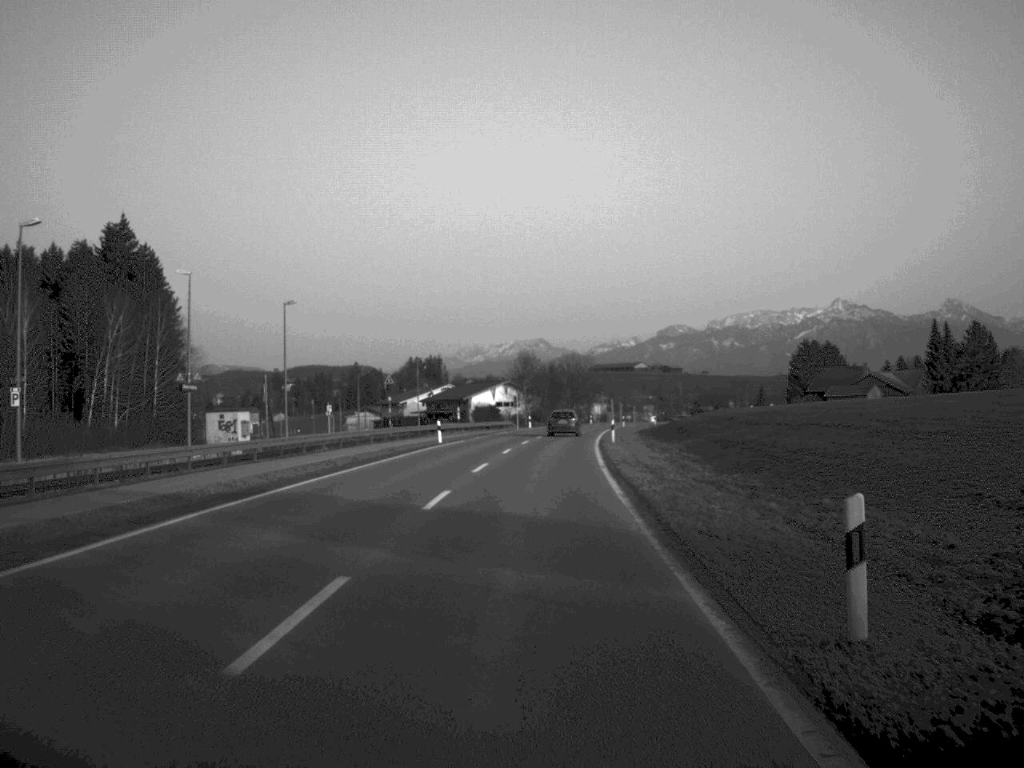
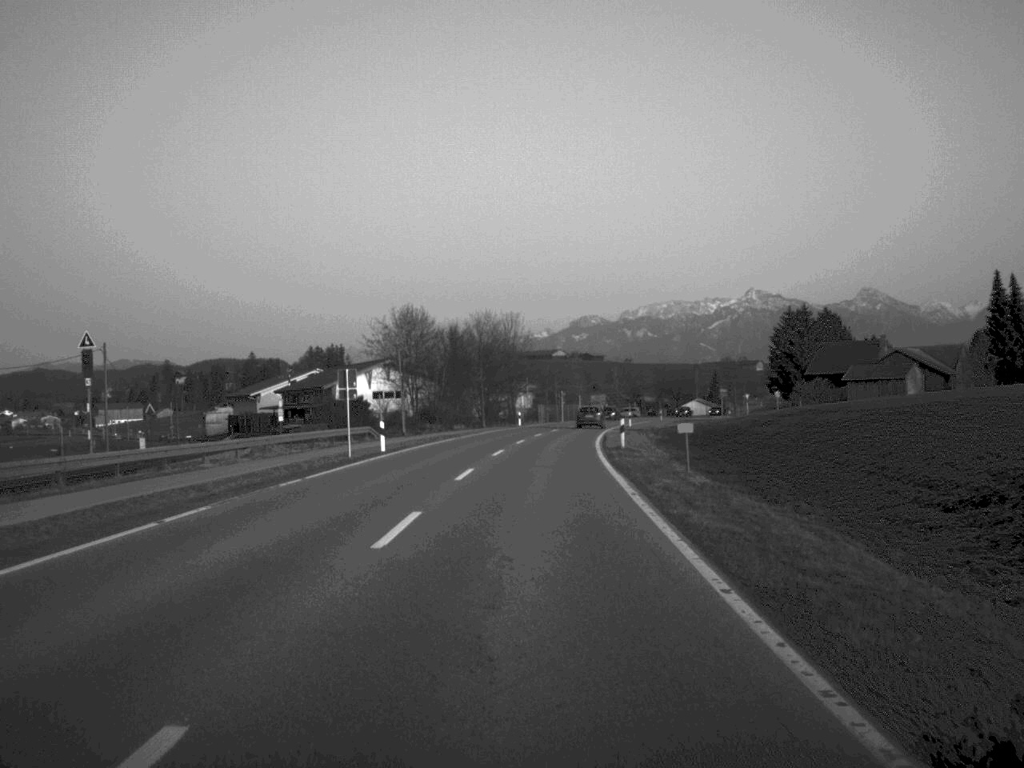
(+2.1, +65.5) m; +4°
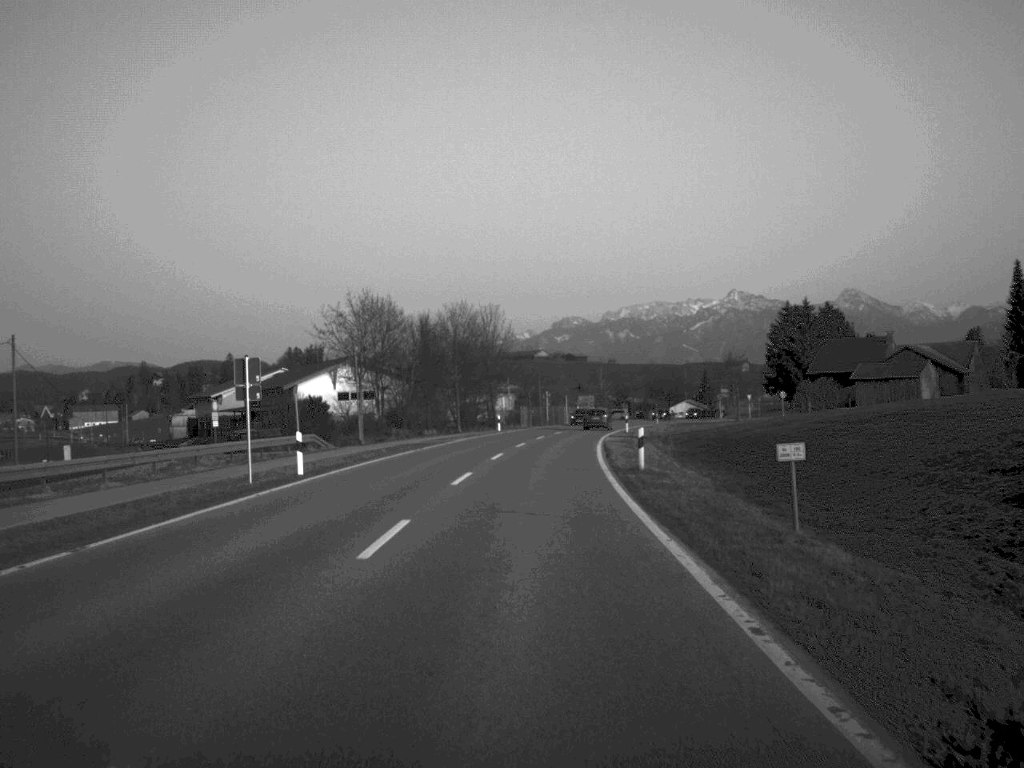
(+0.1, +12.6) m; +1°
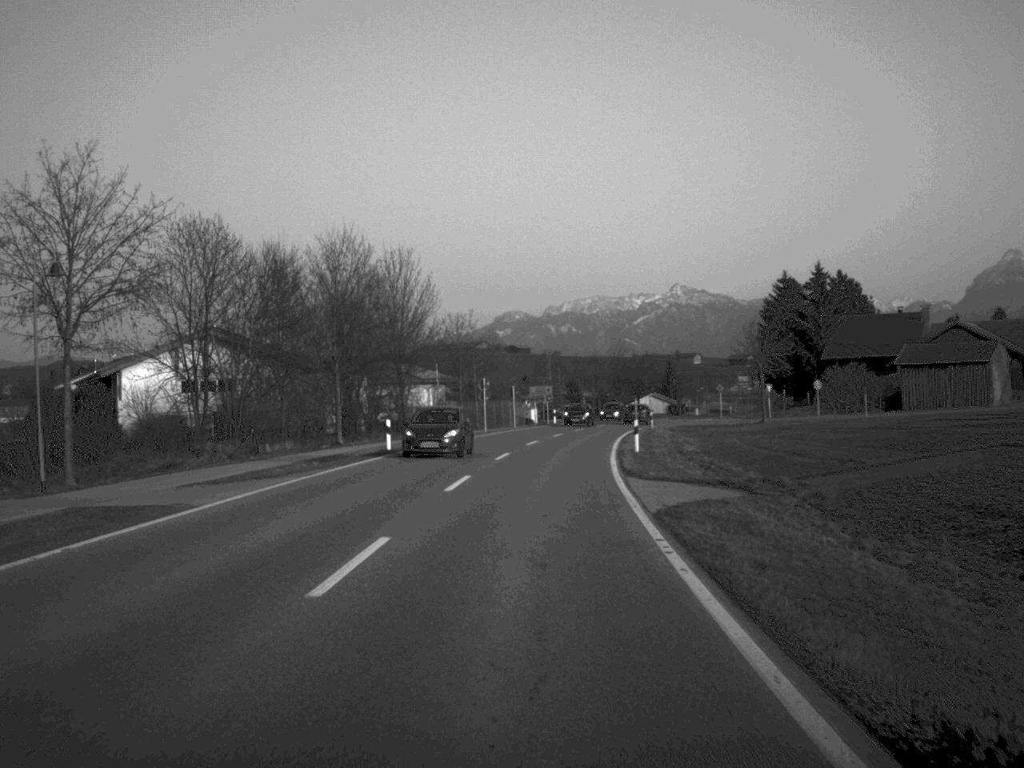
(+0.8, +38.2) m; +3°
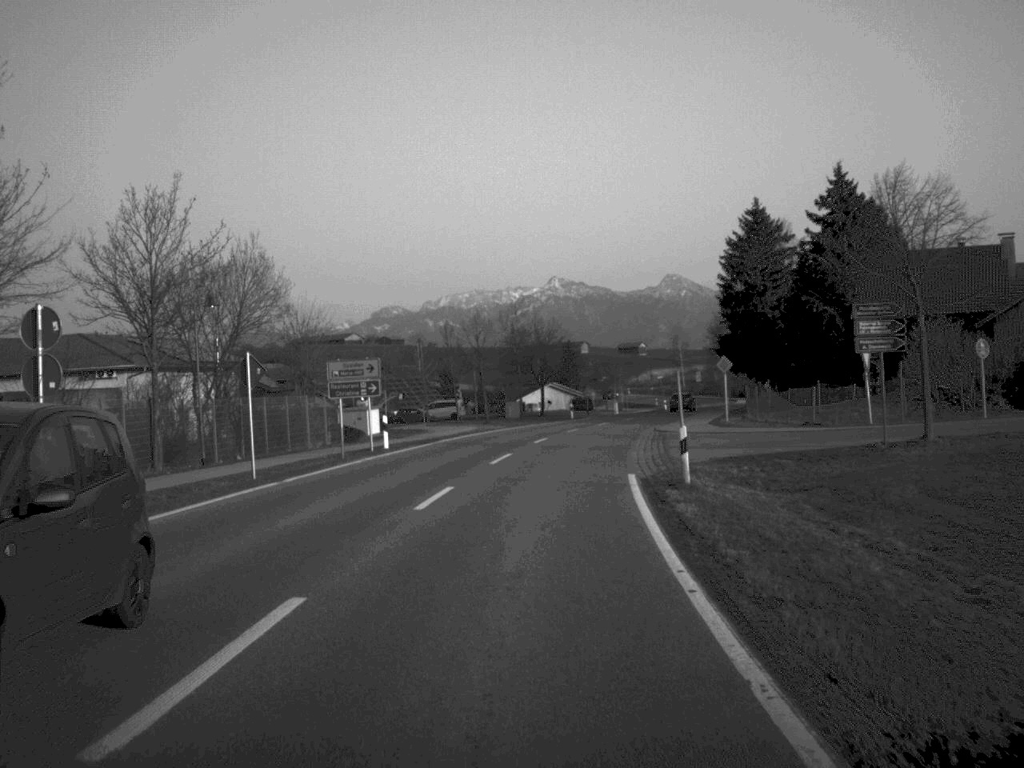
(+2.5, +52.5) m; +5°
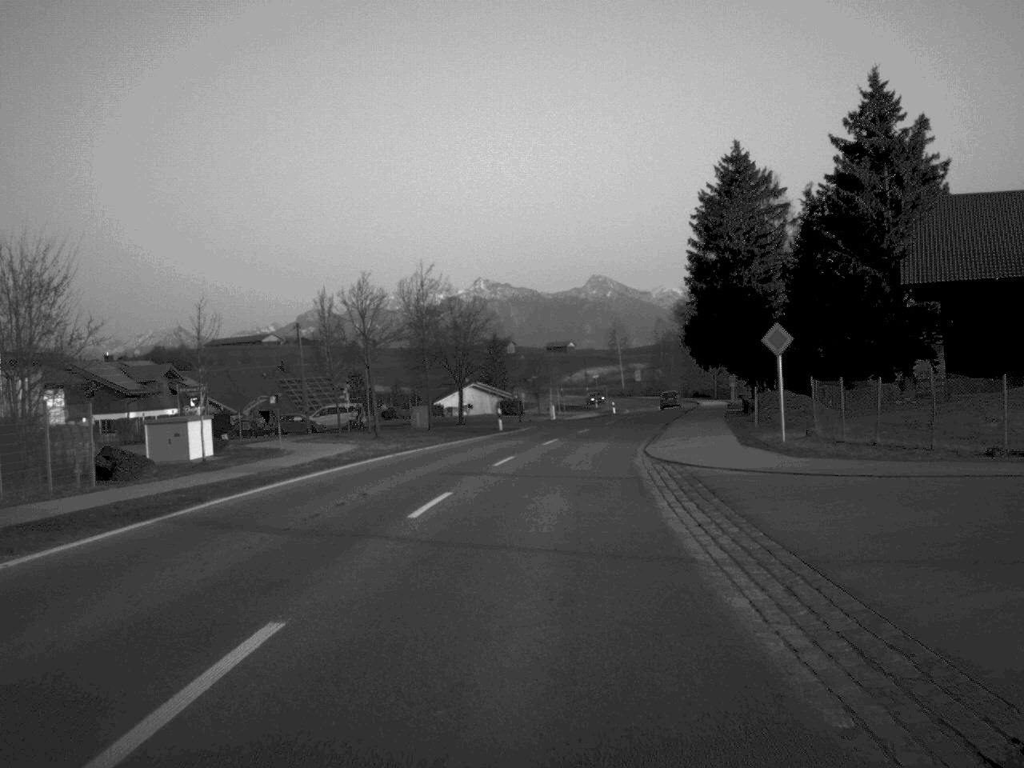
(+0.7, +24.8) m; +3°
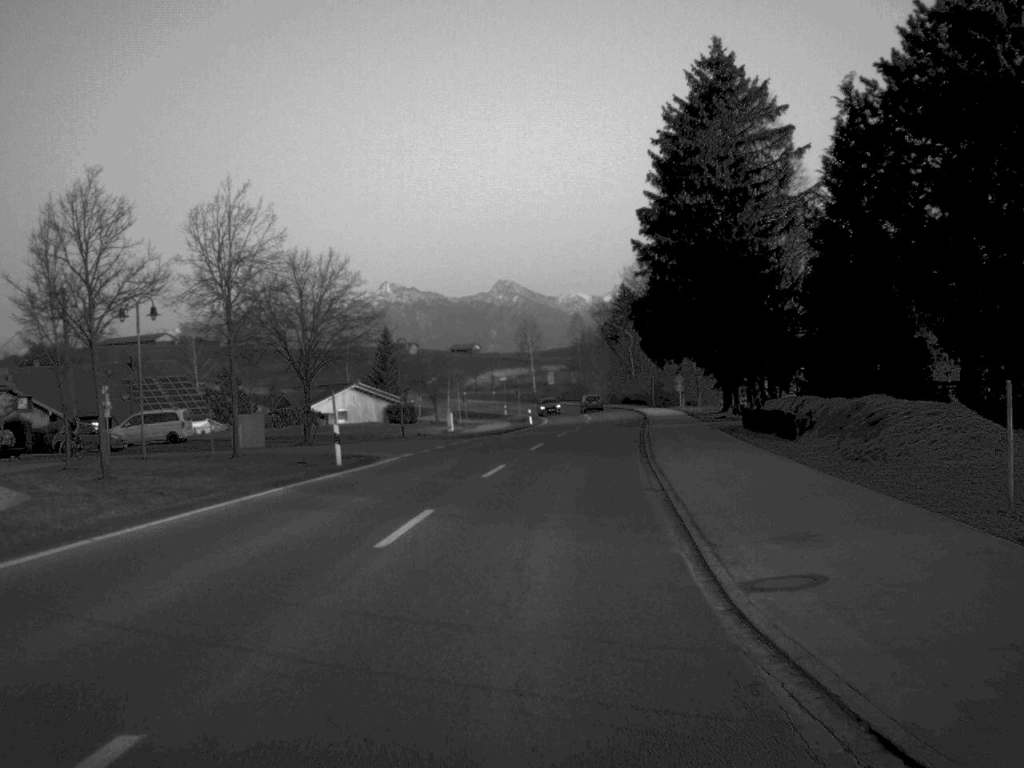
(+1.0, +26.4) m; +4°
